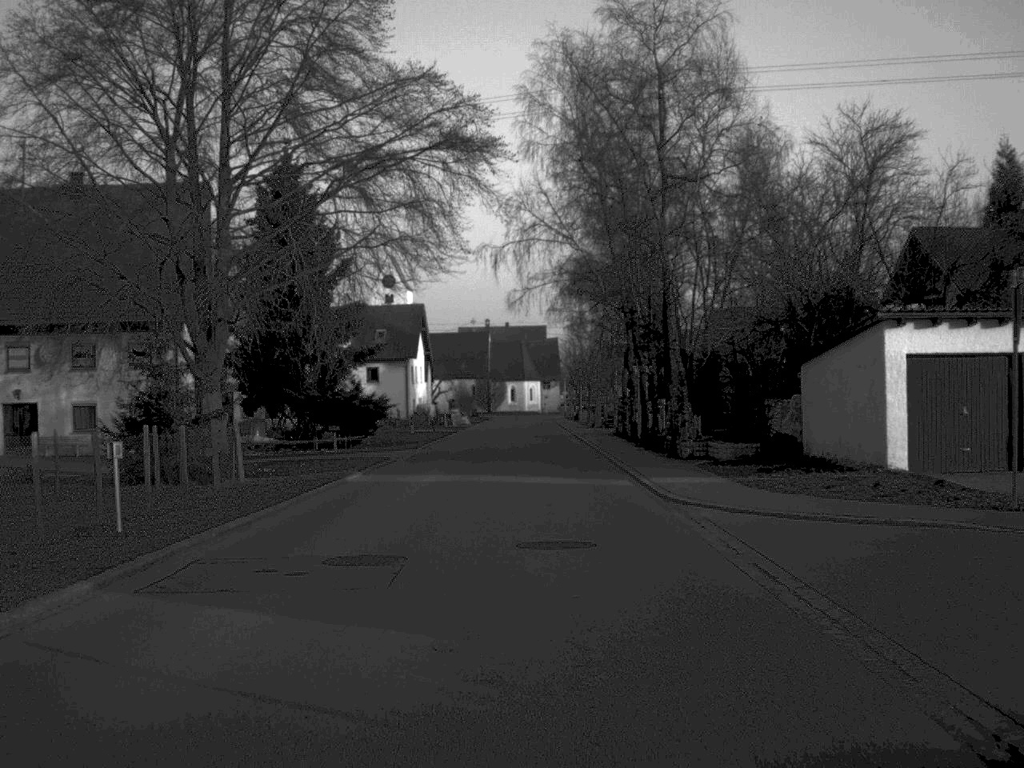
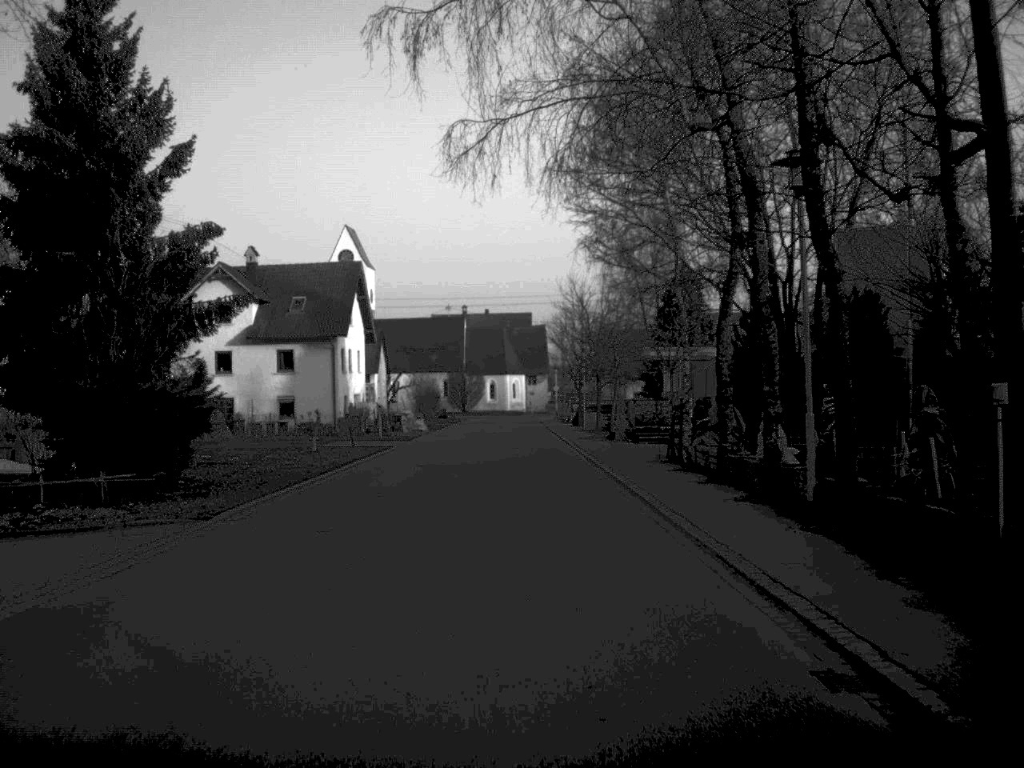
(+0.3, +28.8) m; +1°
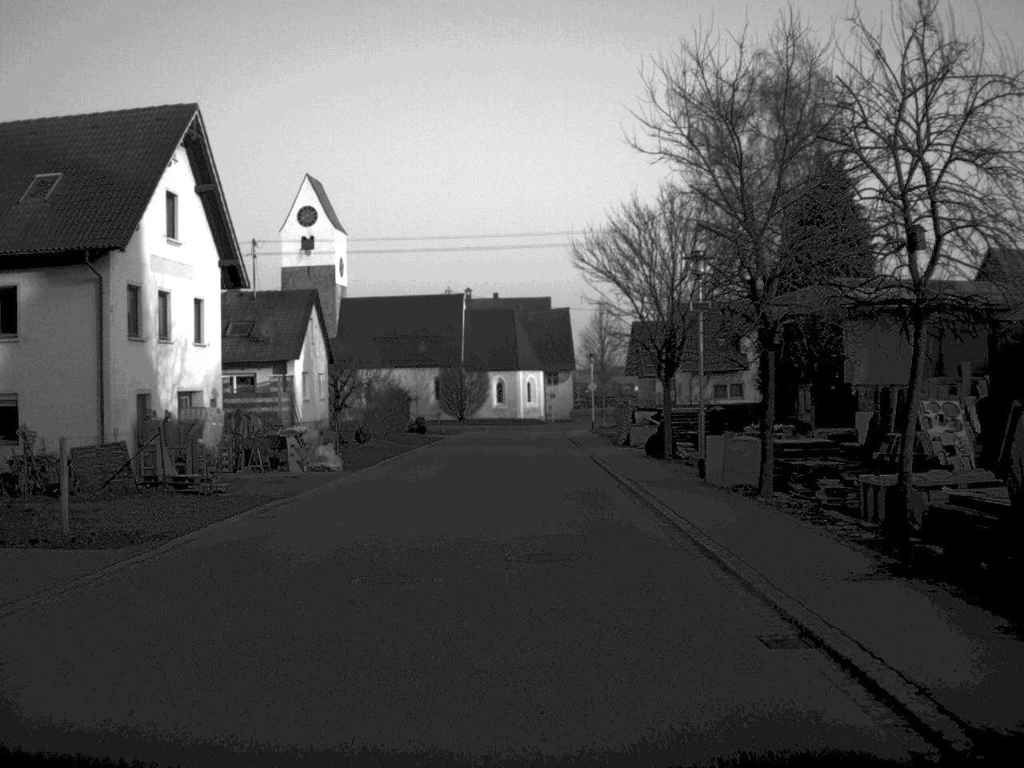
(-0.2, +38.4) m; -1°
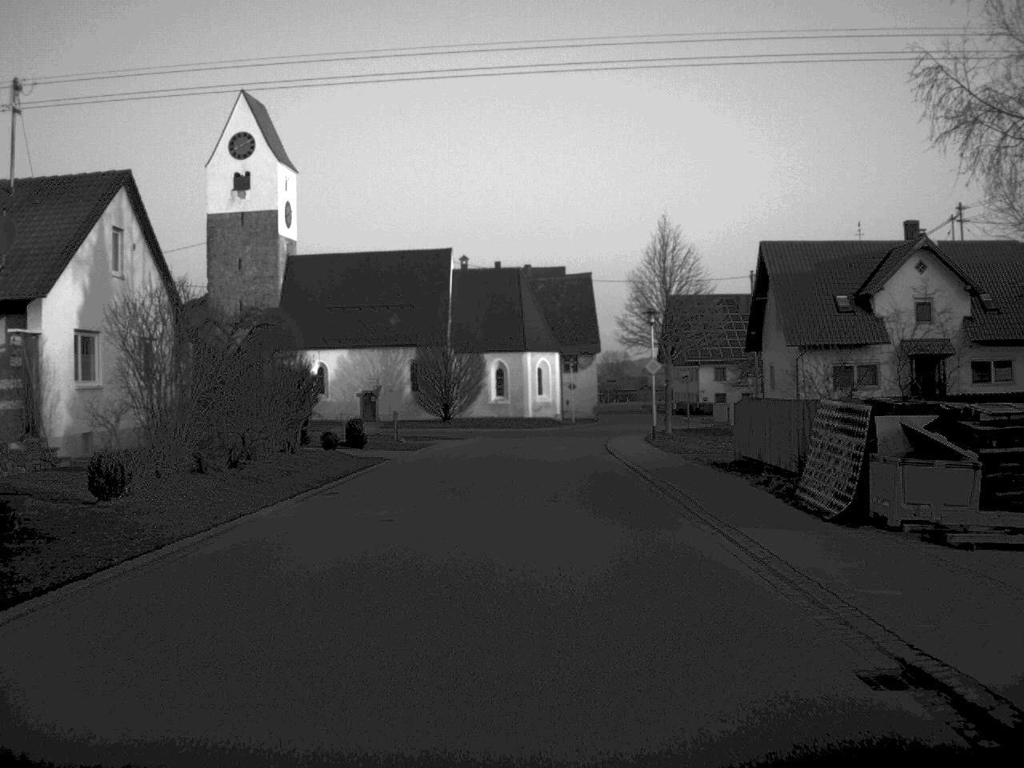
(-0.2, +31.2) m; 0°
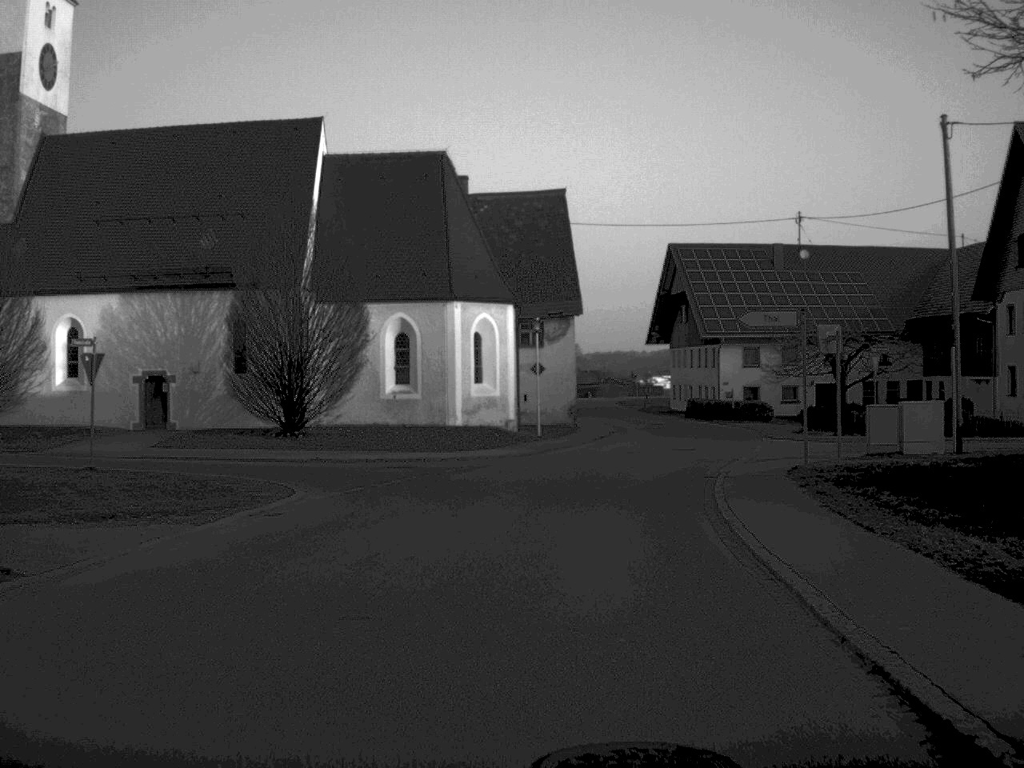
(+0.7, +39.8) m; +3°
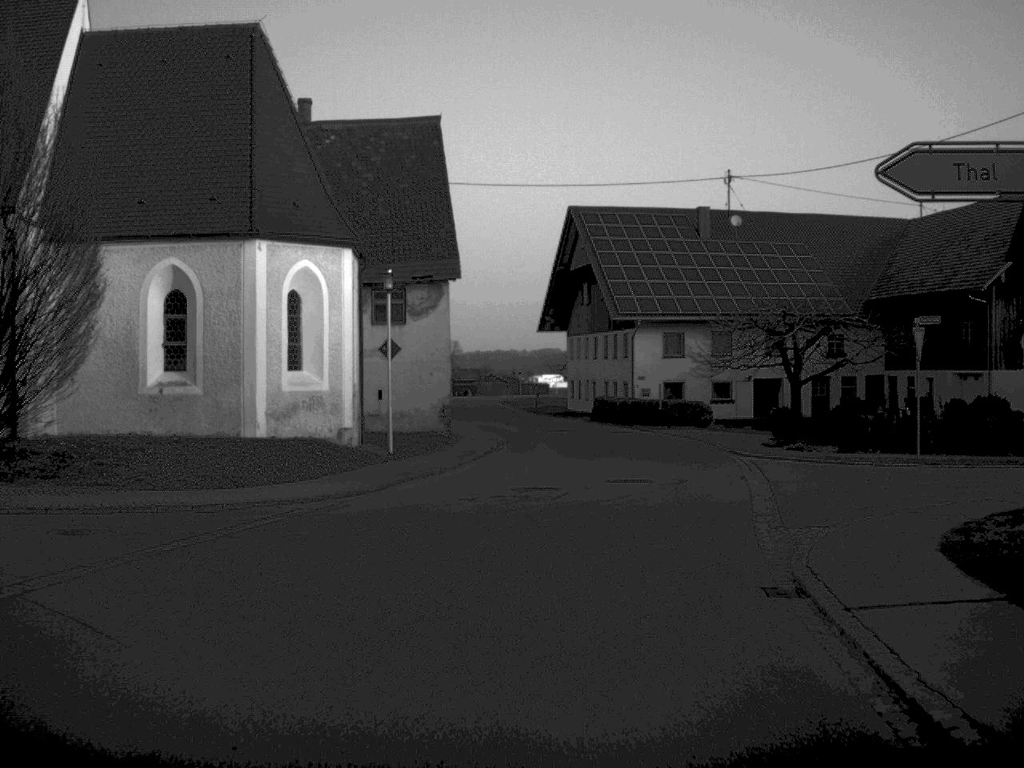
(+0.7, +16.5) m; +6°
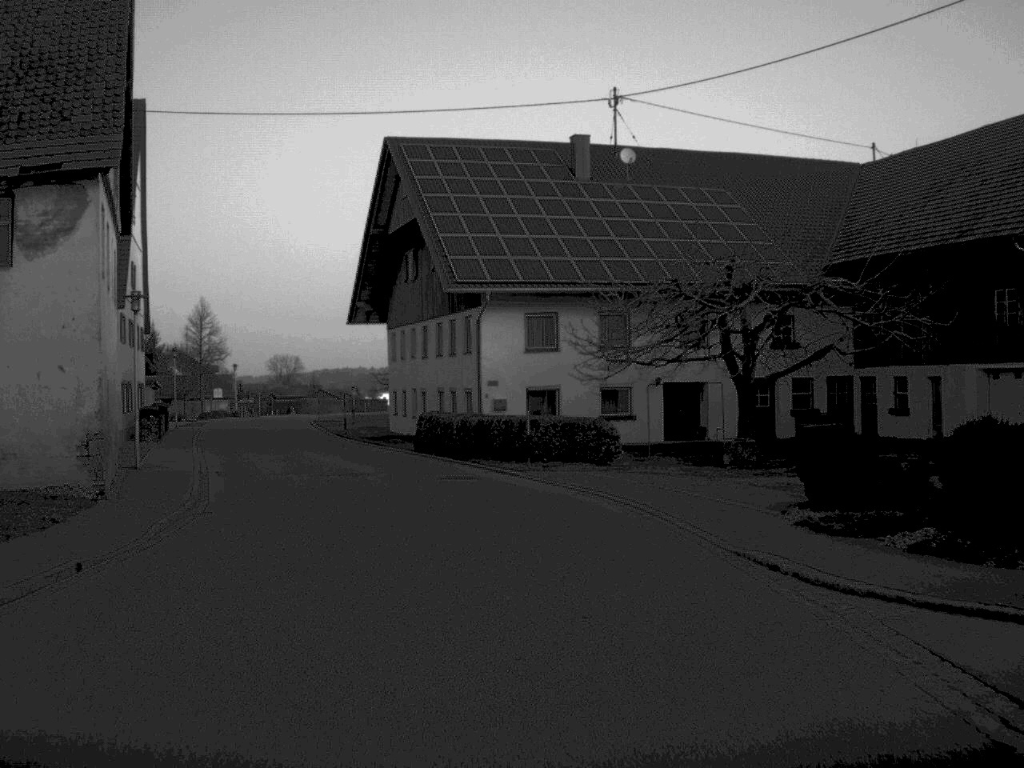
(+1.7, +22.1) m; +6°
